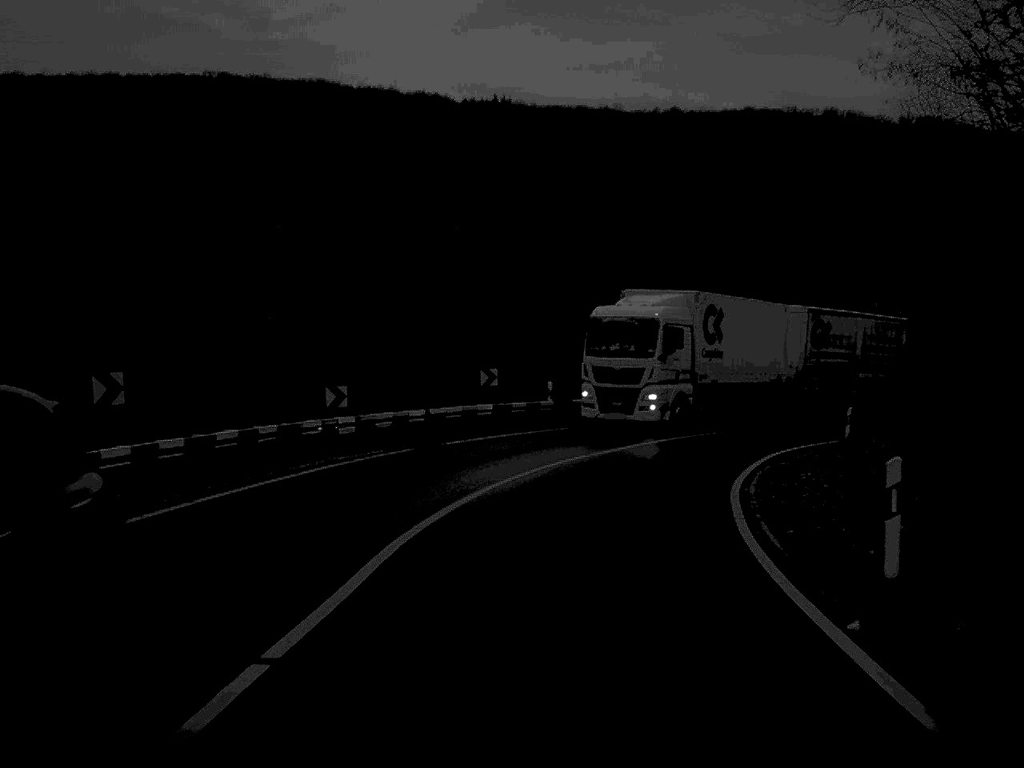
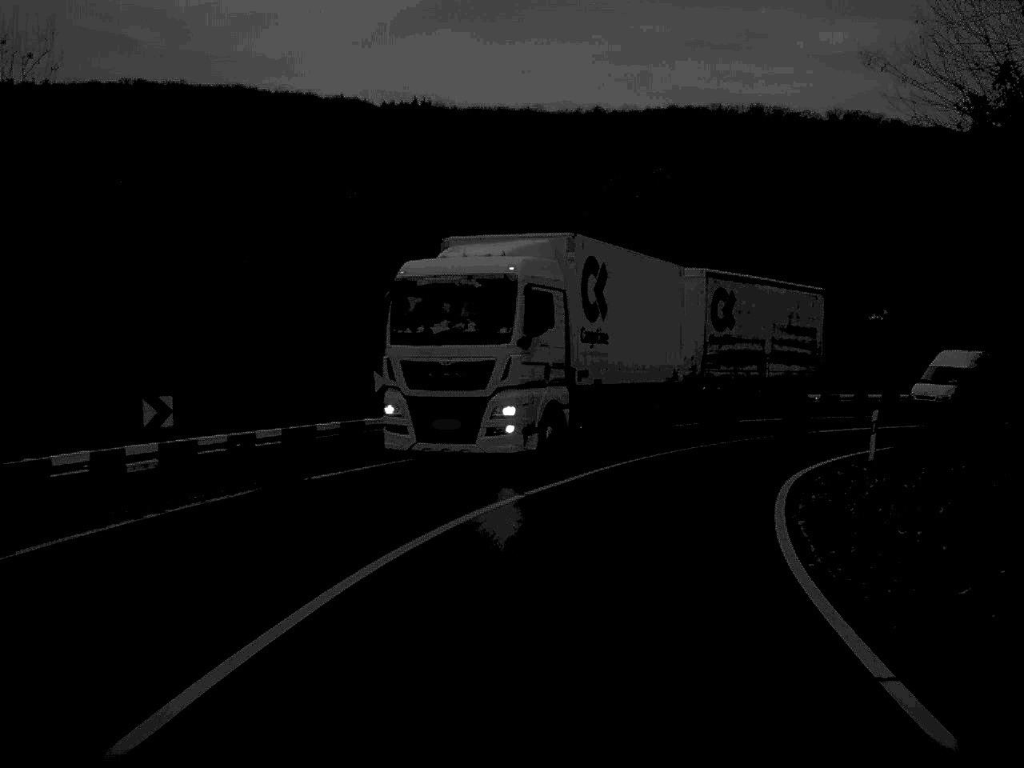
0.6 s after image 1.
(+0.3, +9.1) m; +4°
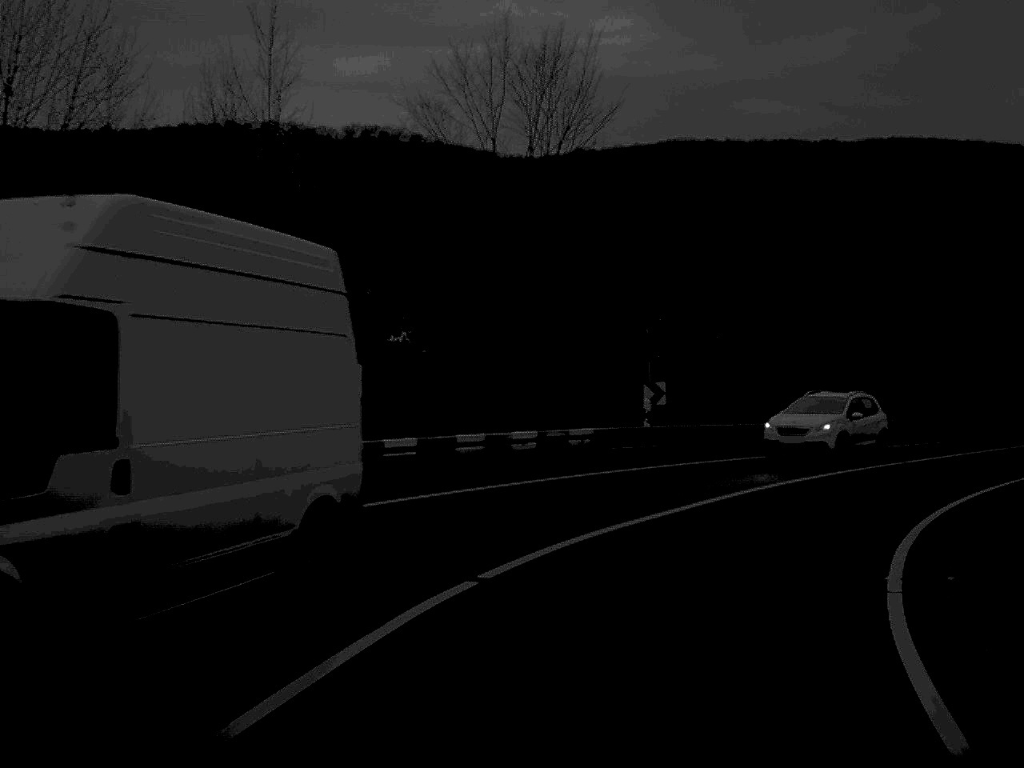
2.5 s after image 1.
(+4.2, +25.2) m; +22°
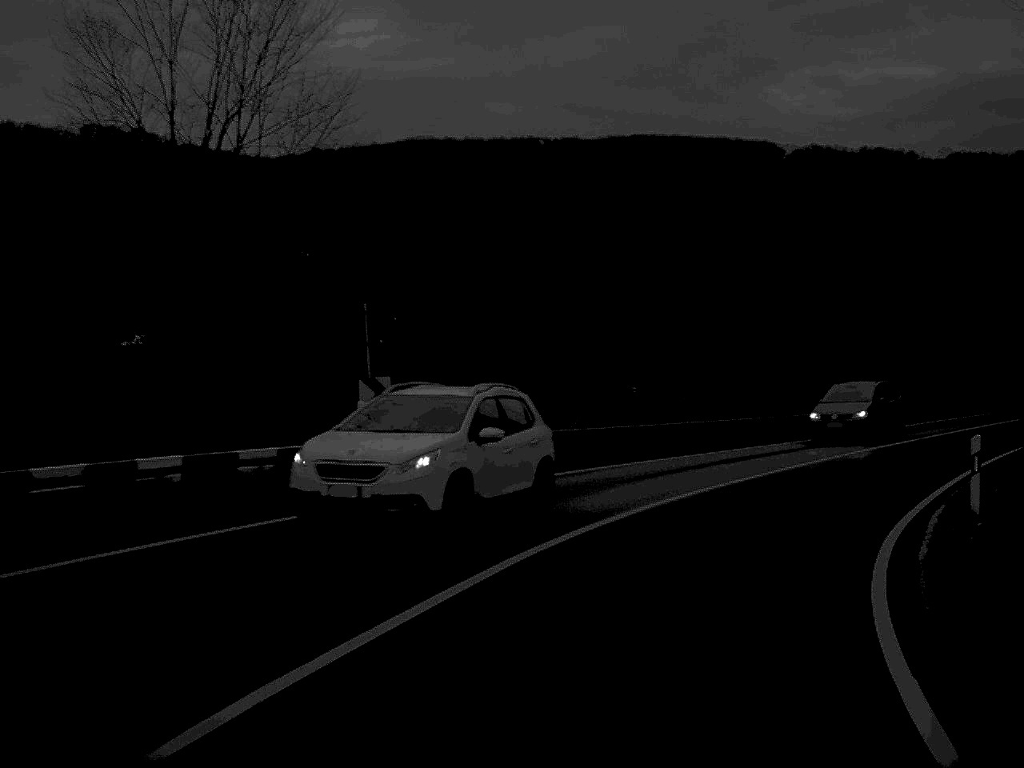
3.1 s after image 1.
(+0.8, +8.2) m; +12°
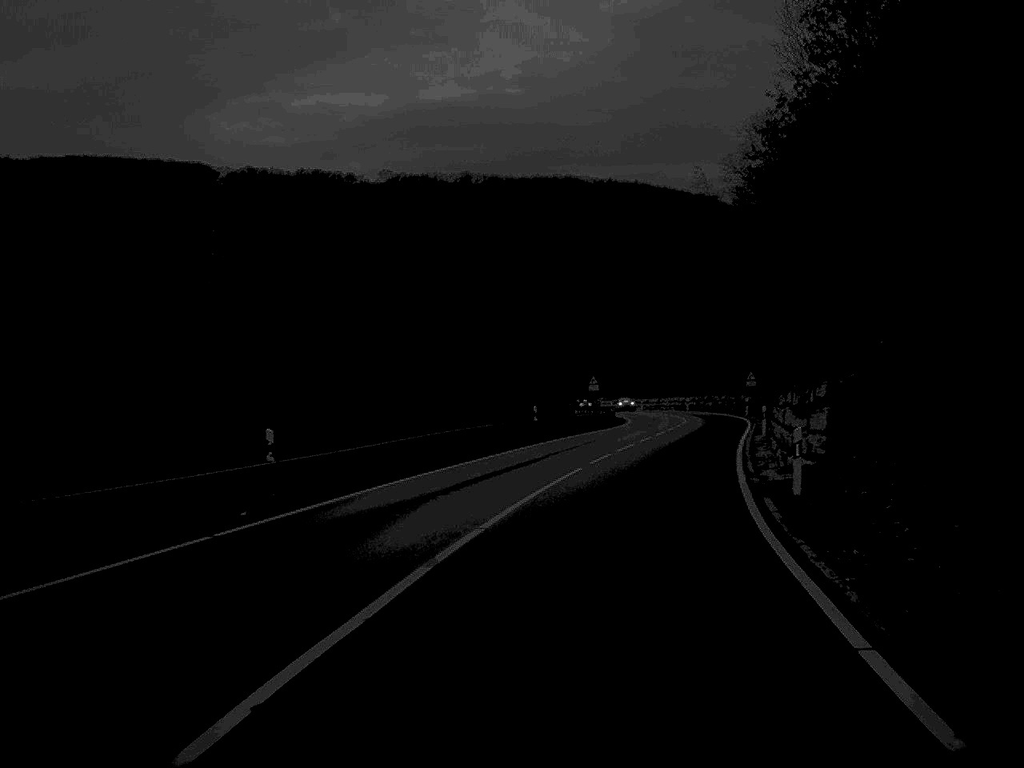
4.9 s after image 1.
(+6.0, +23.5) m; +24°
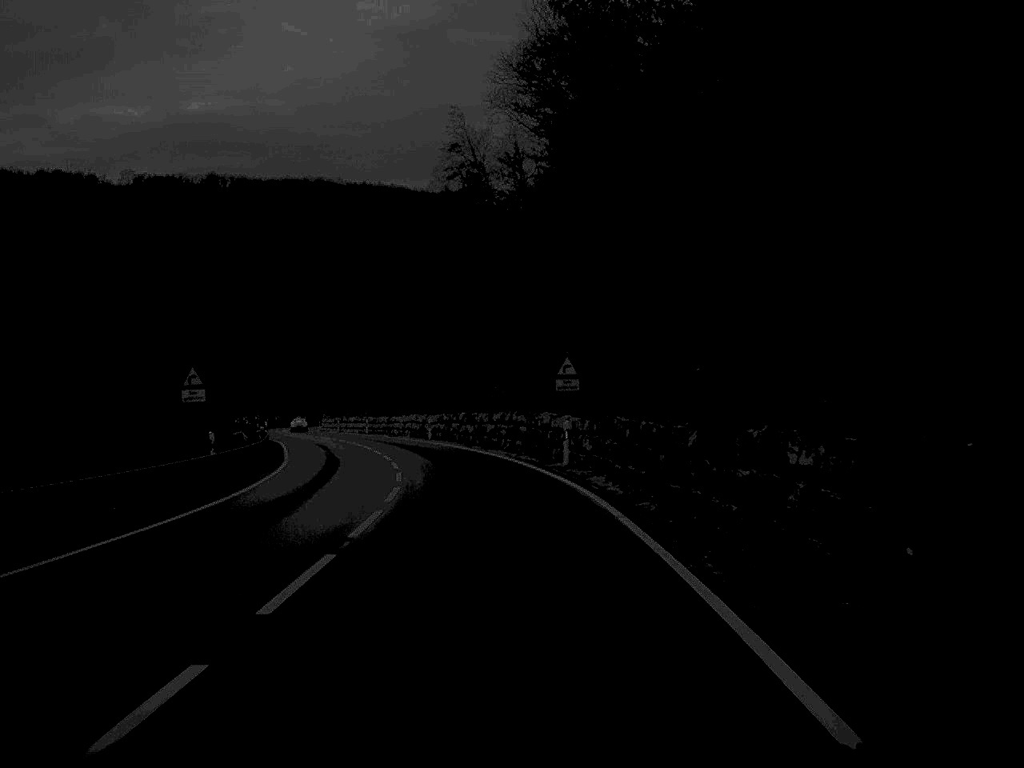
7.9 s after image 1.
(+6.5, +49.3) m; +10°
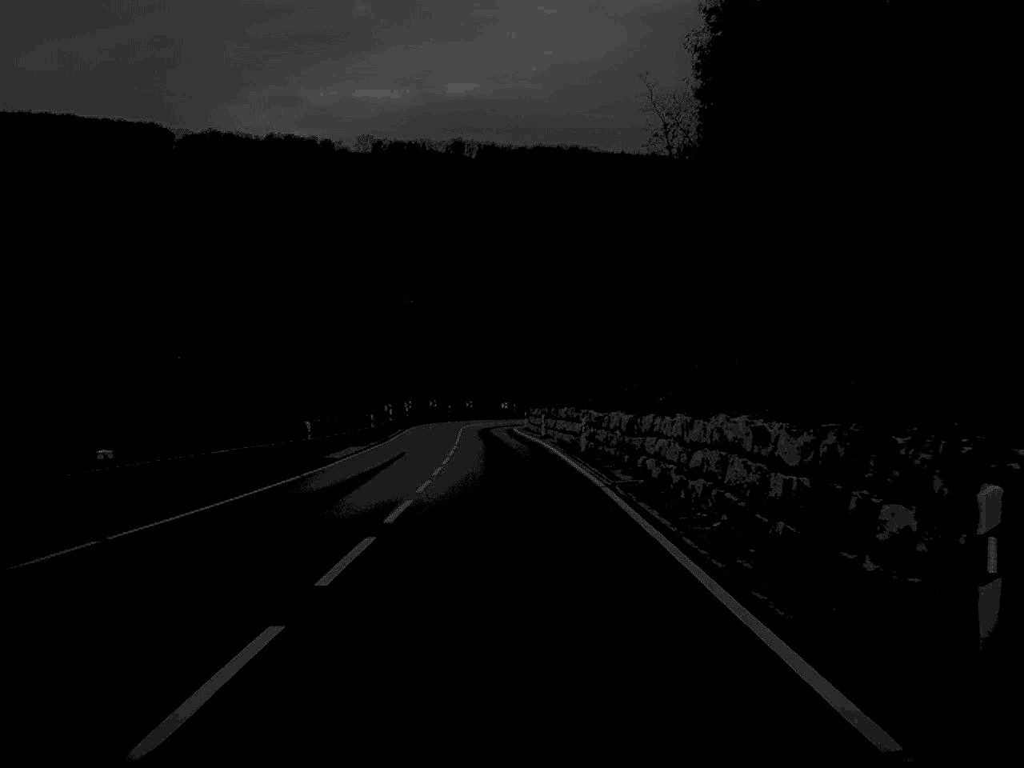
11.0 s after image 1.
(-5.8, +58.6) m; -12°
